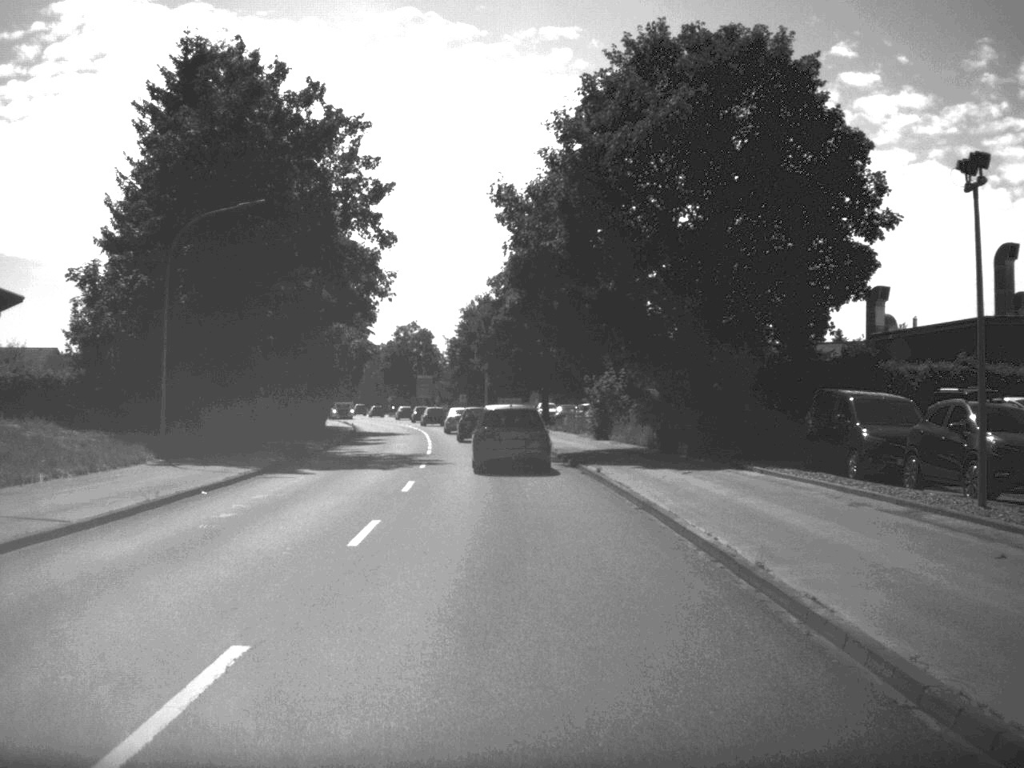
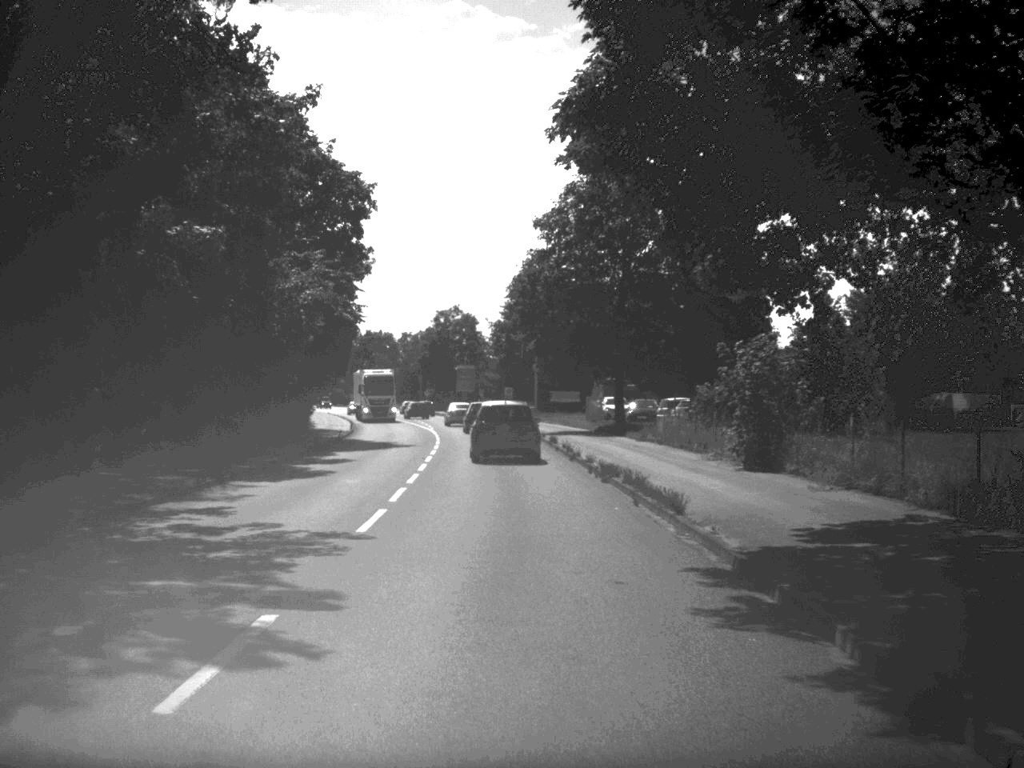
(-0.5, +25.3) m; -3°
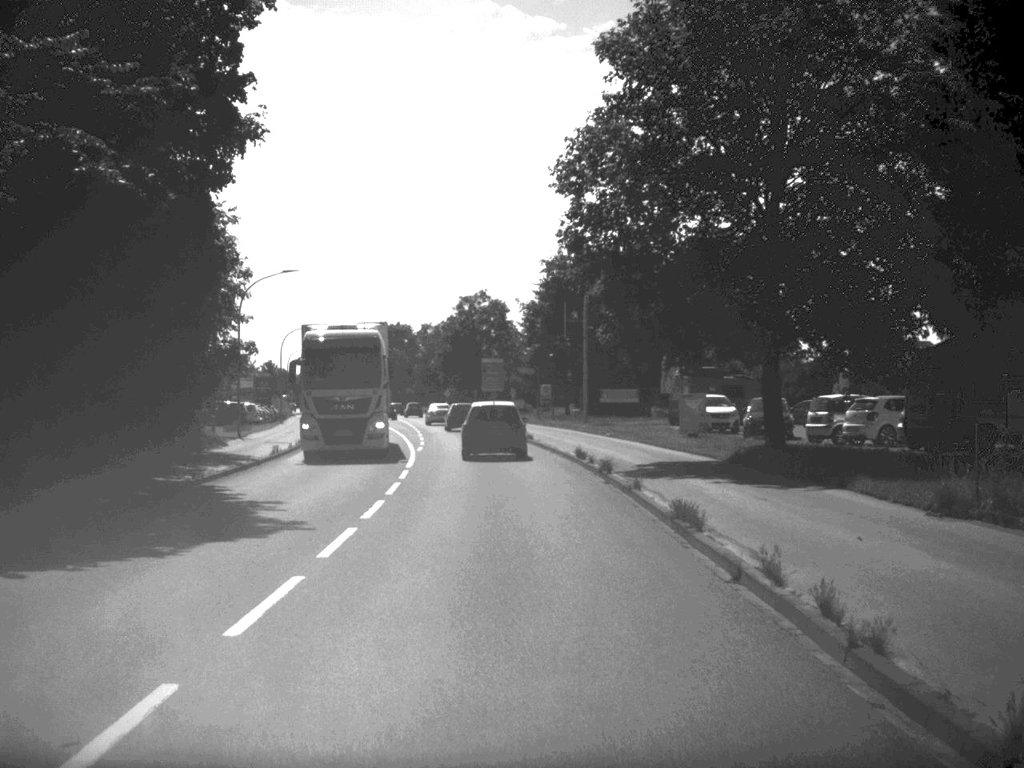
(-0.5, +28.8) m; -2°
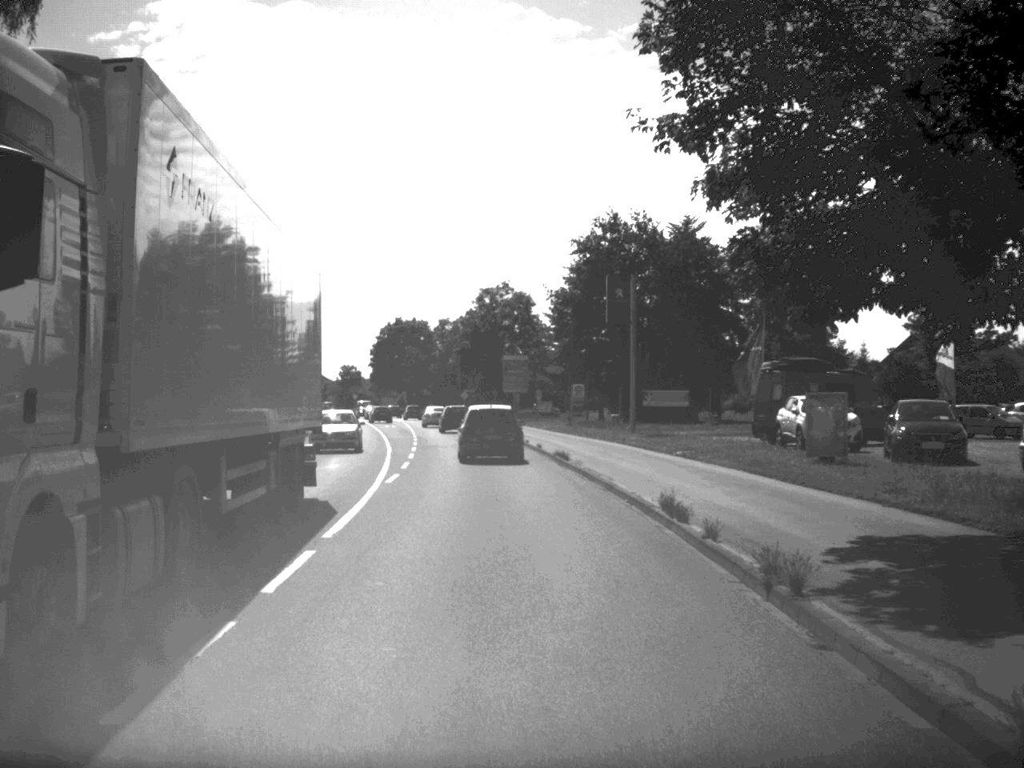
(-0.2, +15.7) m; -1°
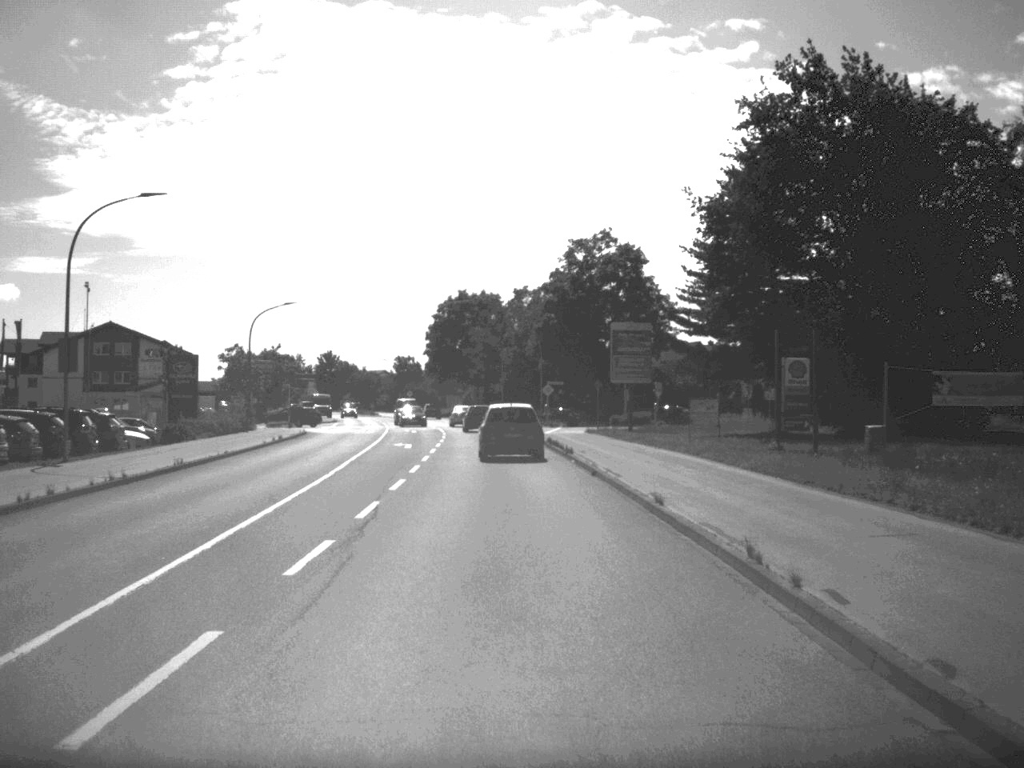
(-1.8, +43.7) m; -4°
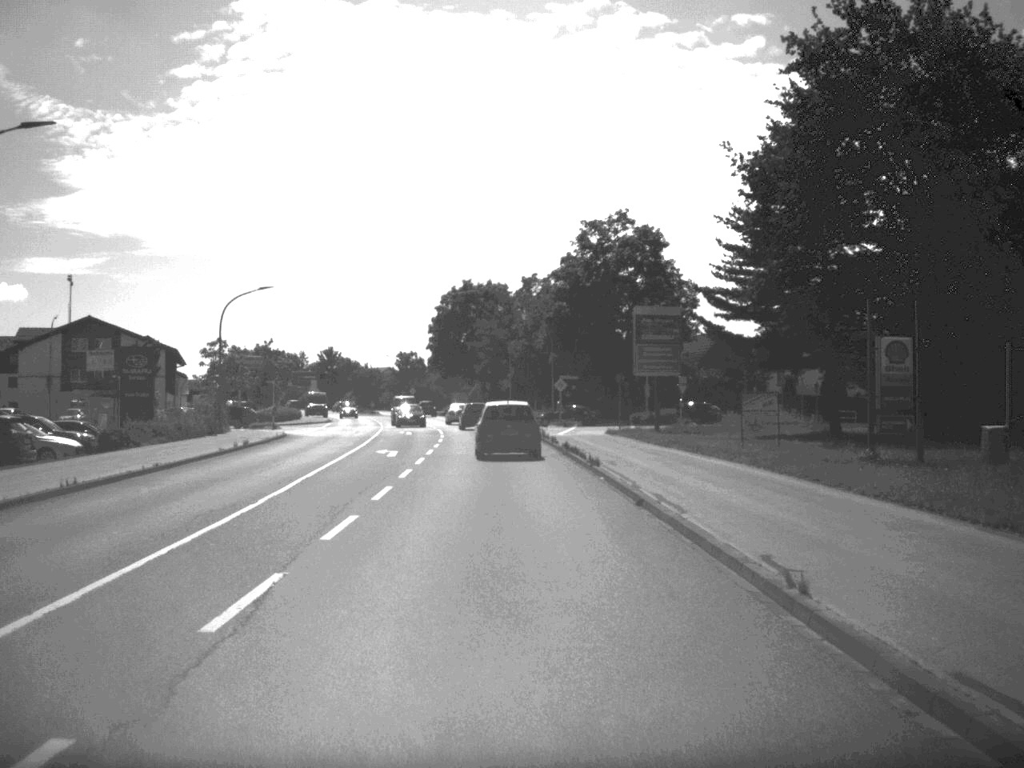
(0.0, +8.8) m; 0°
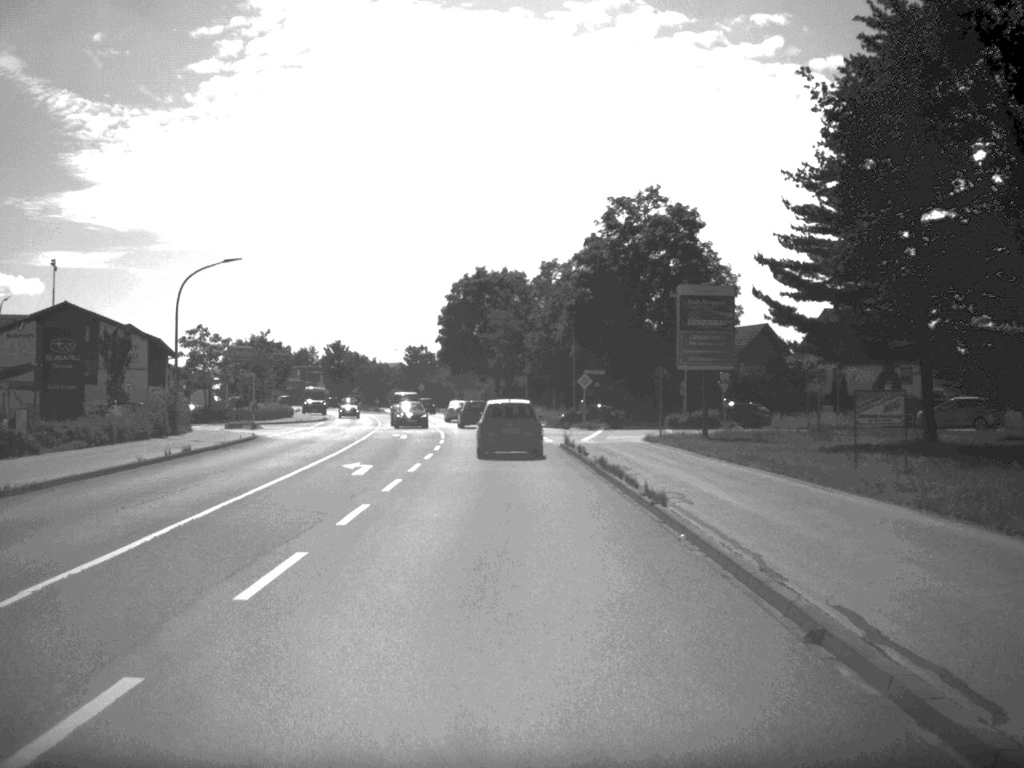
(-0.1, +10.5) m; -1°
